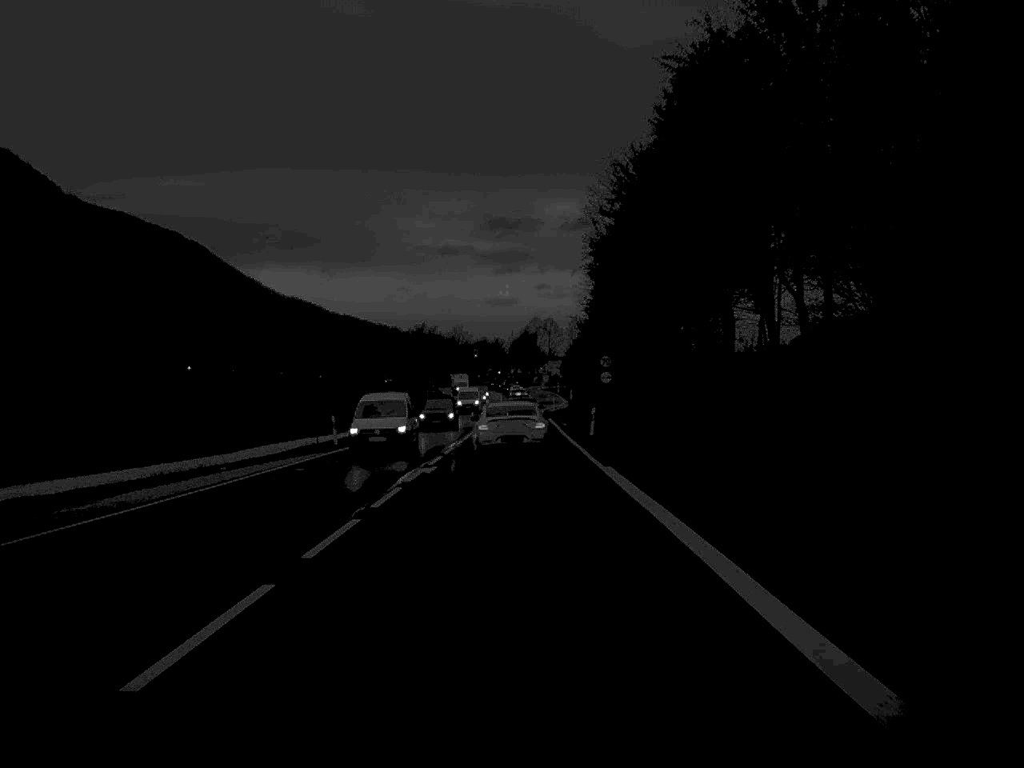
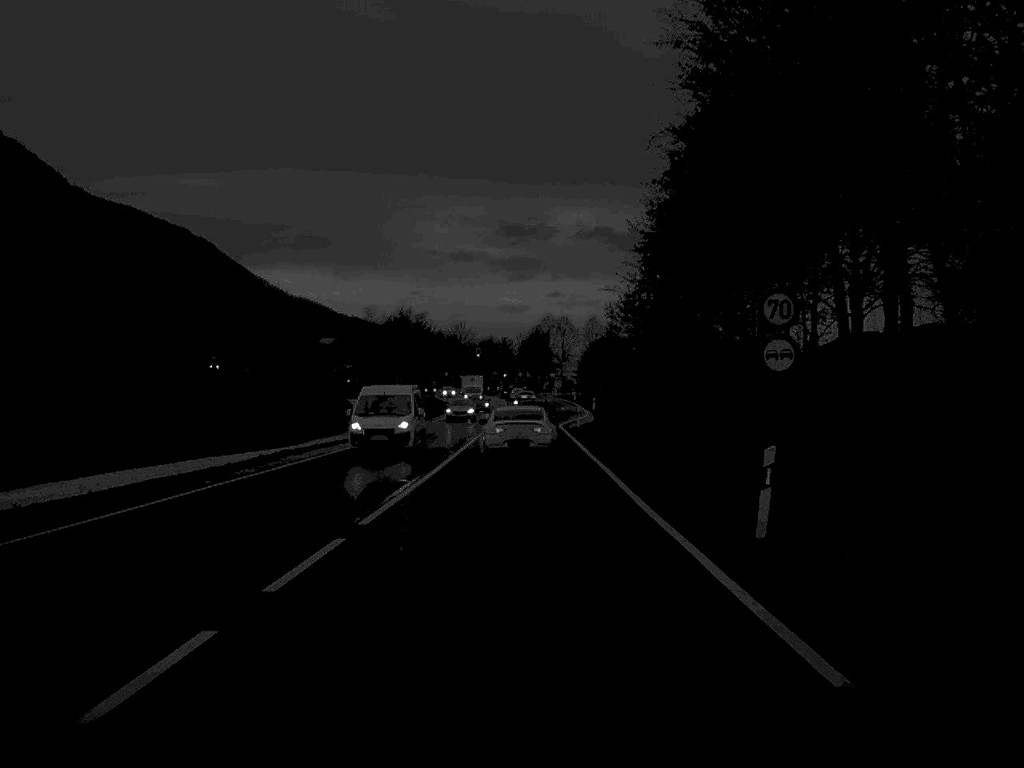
(-0.1, +32.0) m; 0°
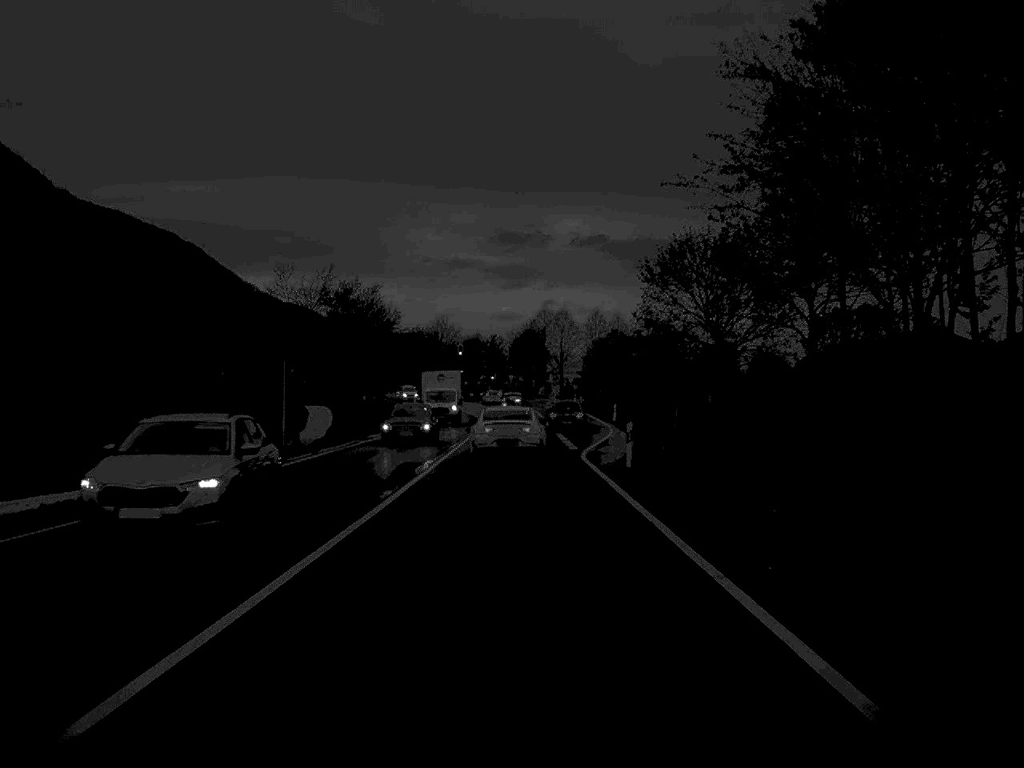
(+0.1, +34.3) m; 0°
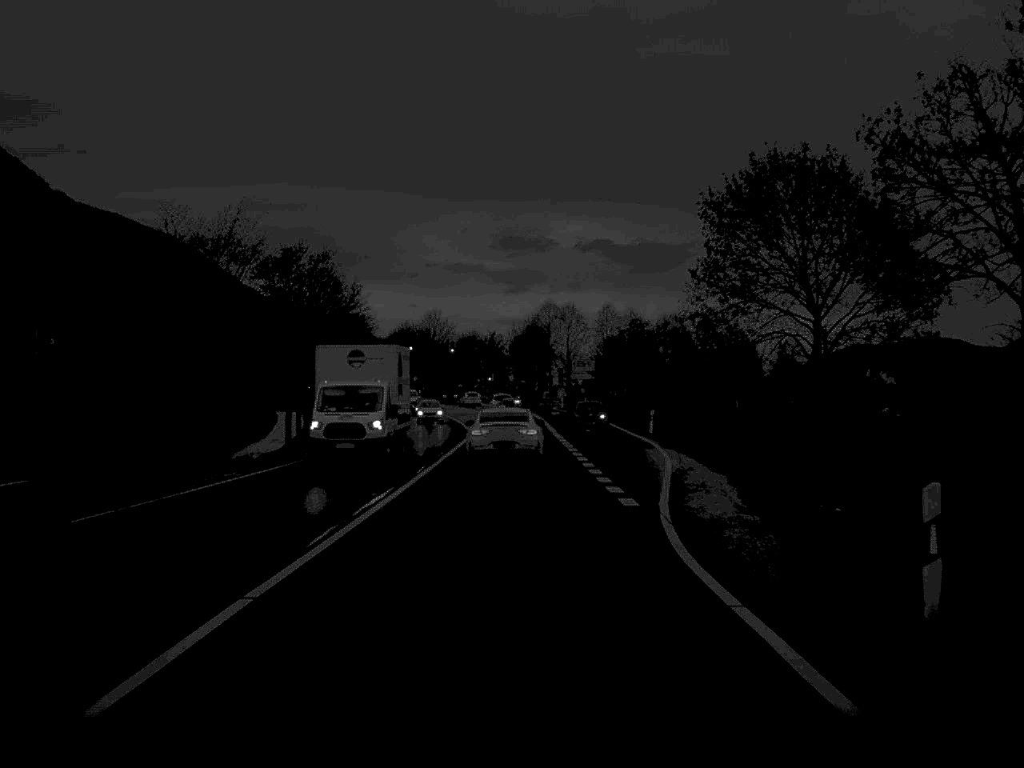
(0.0, +22.2) m; 0°
